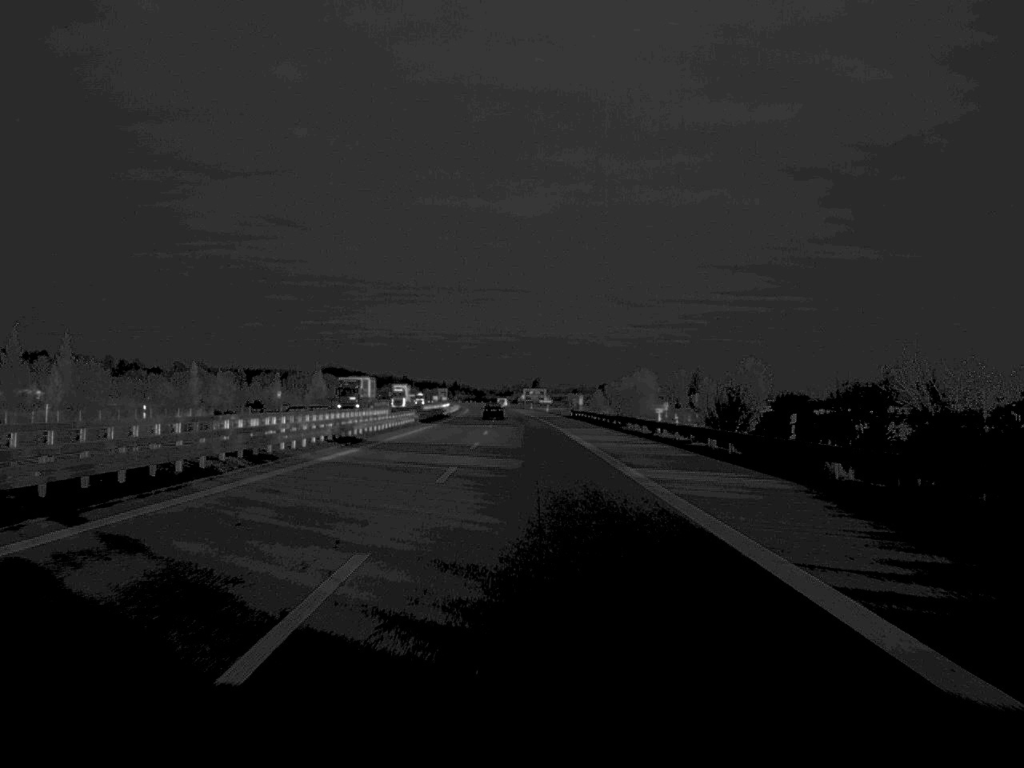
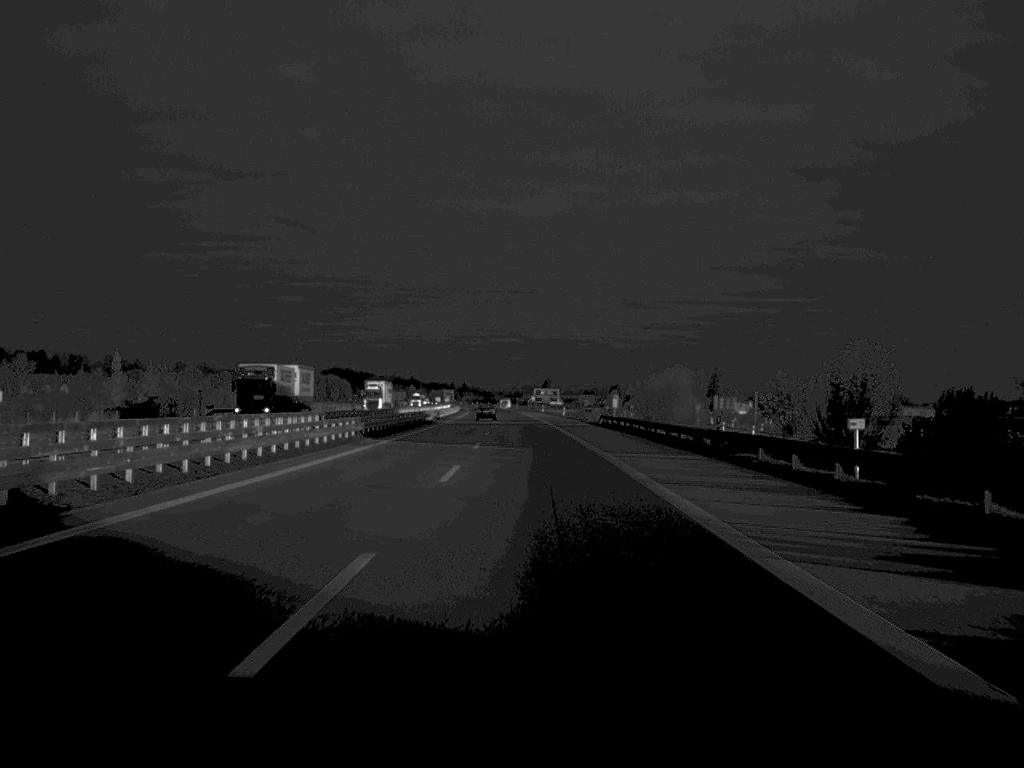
(-0.1, +35.0) m; 0°
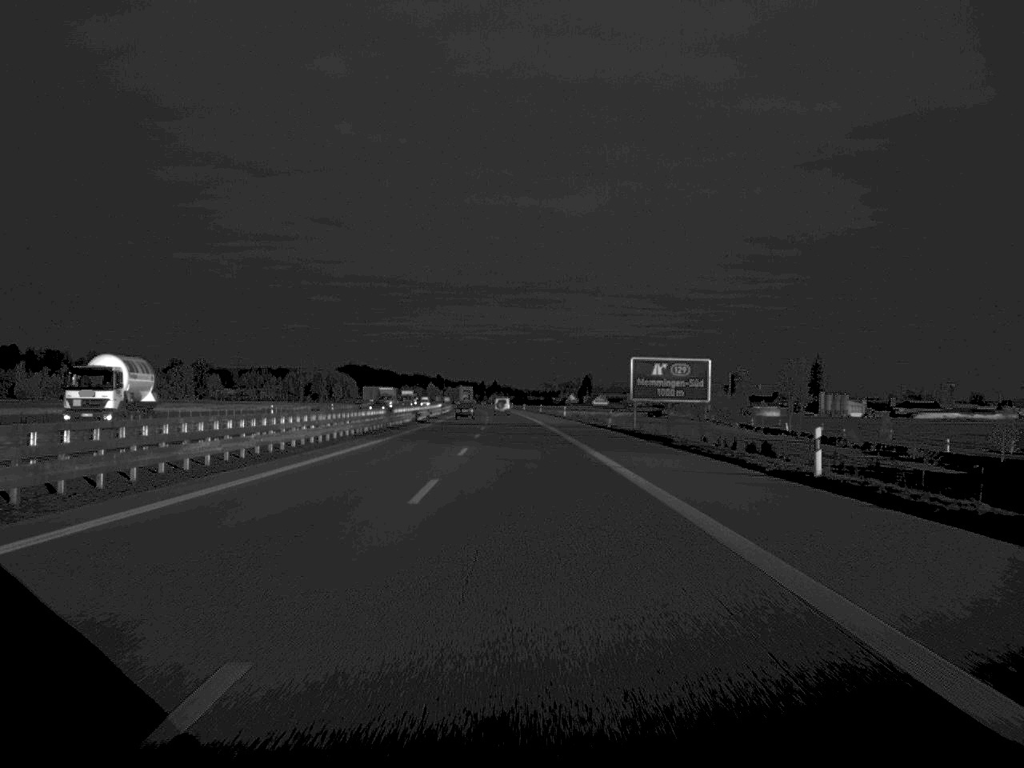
(-2.4, +166.5) m; -2°
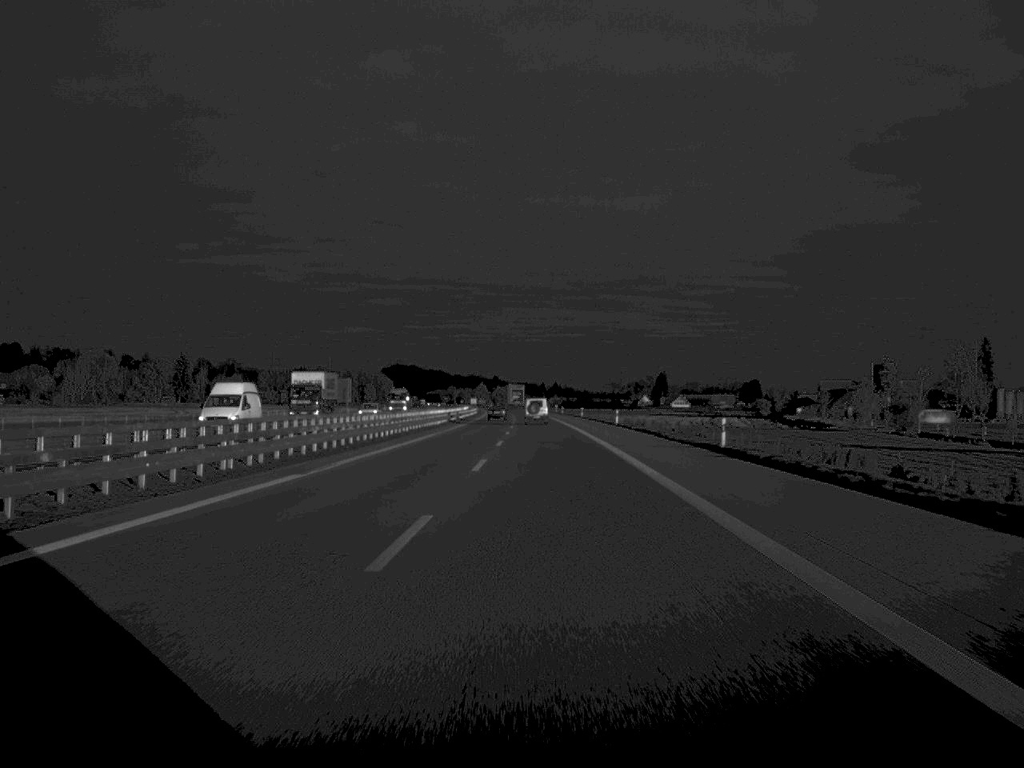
(-2.6, +133.7) m; -3°
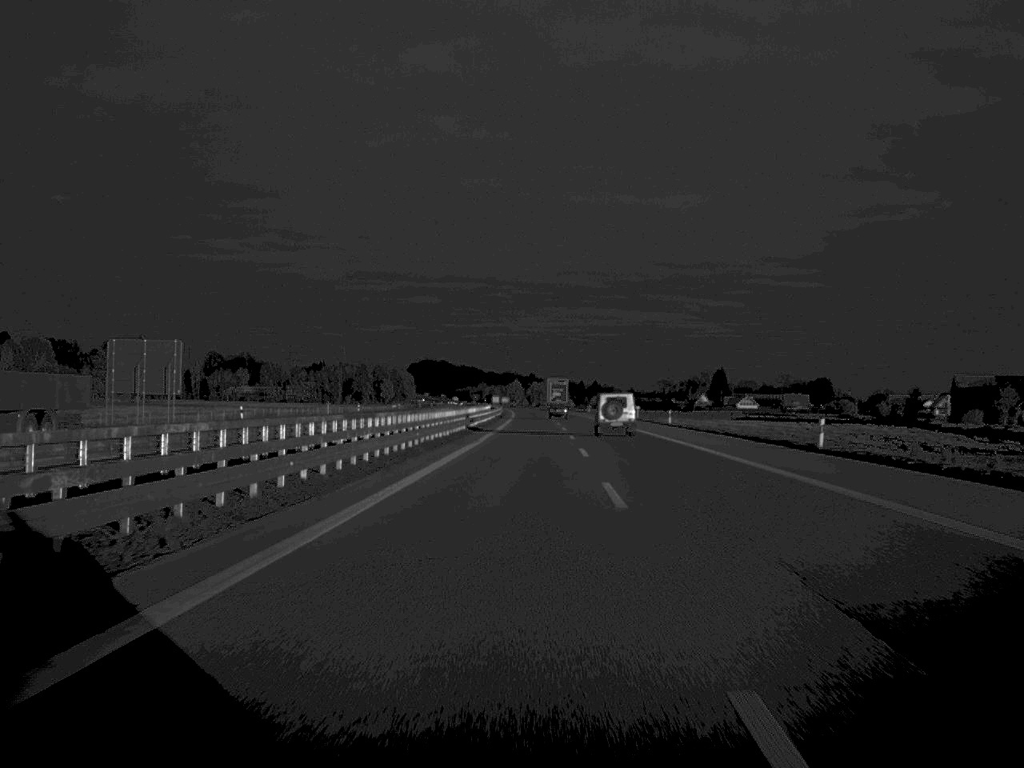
(-2.0, +99.6) m; -2°
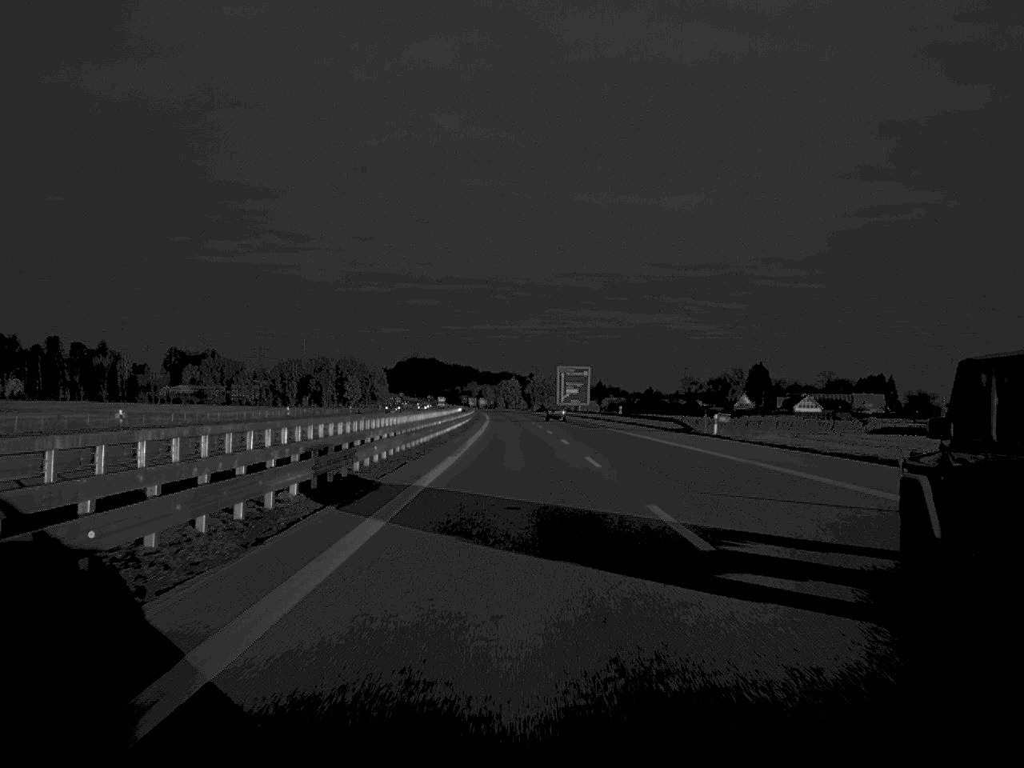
(+0.4, +130.7) m; 0°
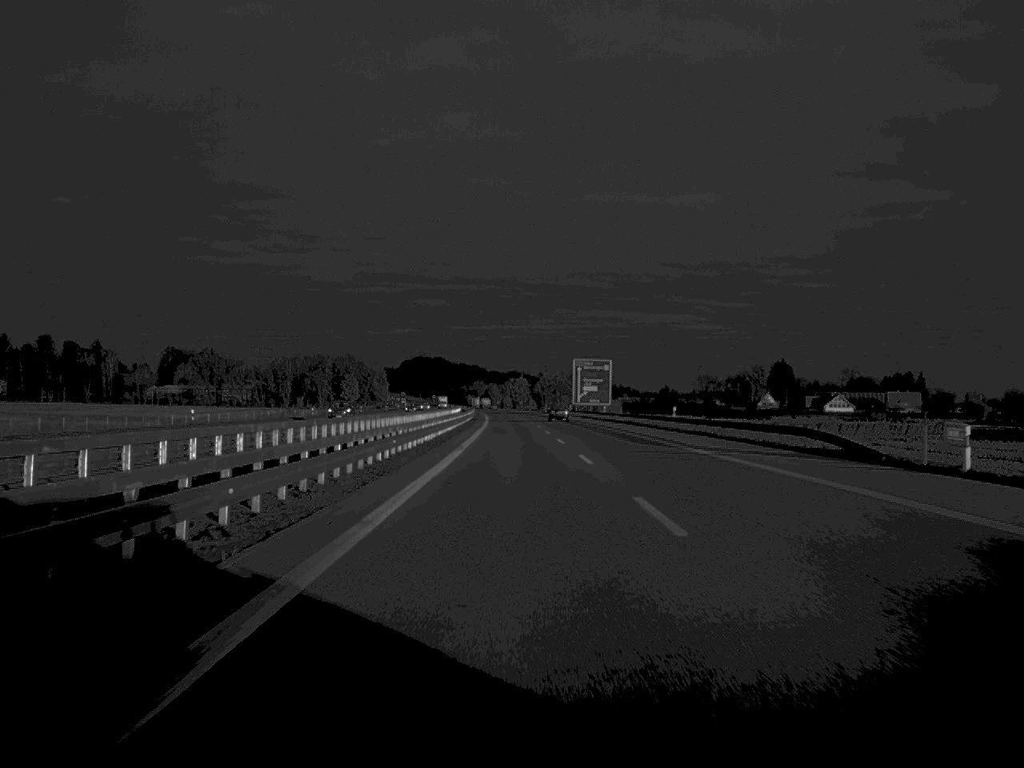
(-0.1, +35.1) m; 0°
